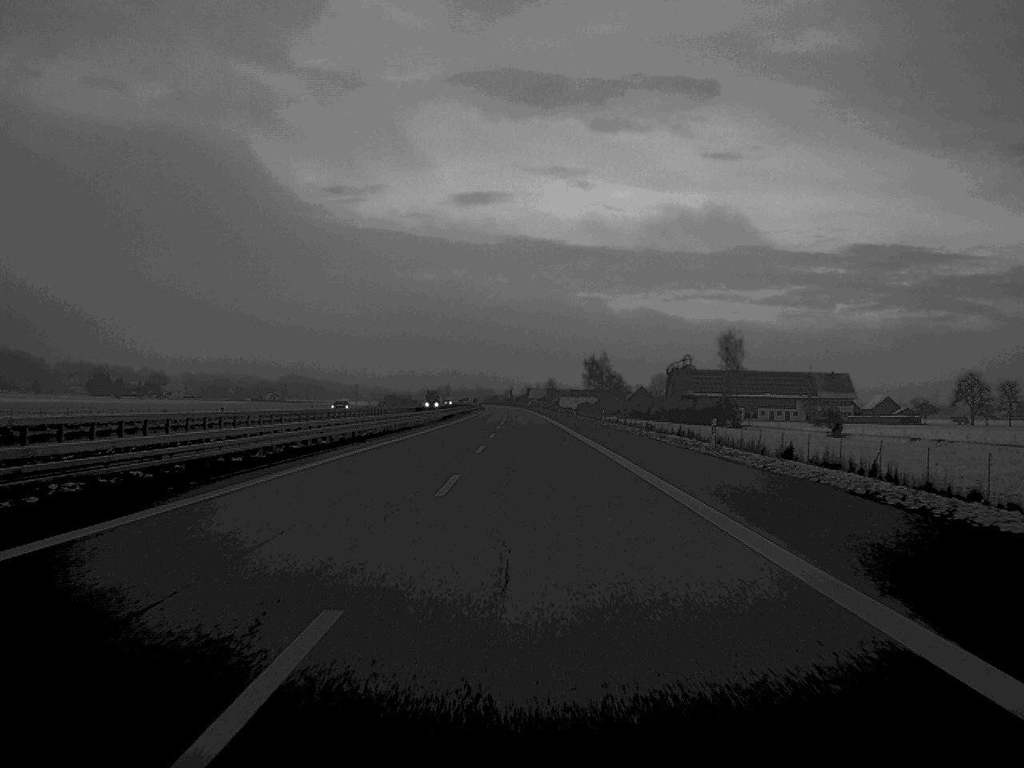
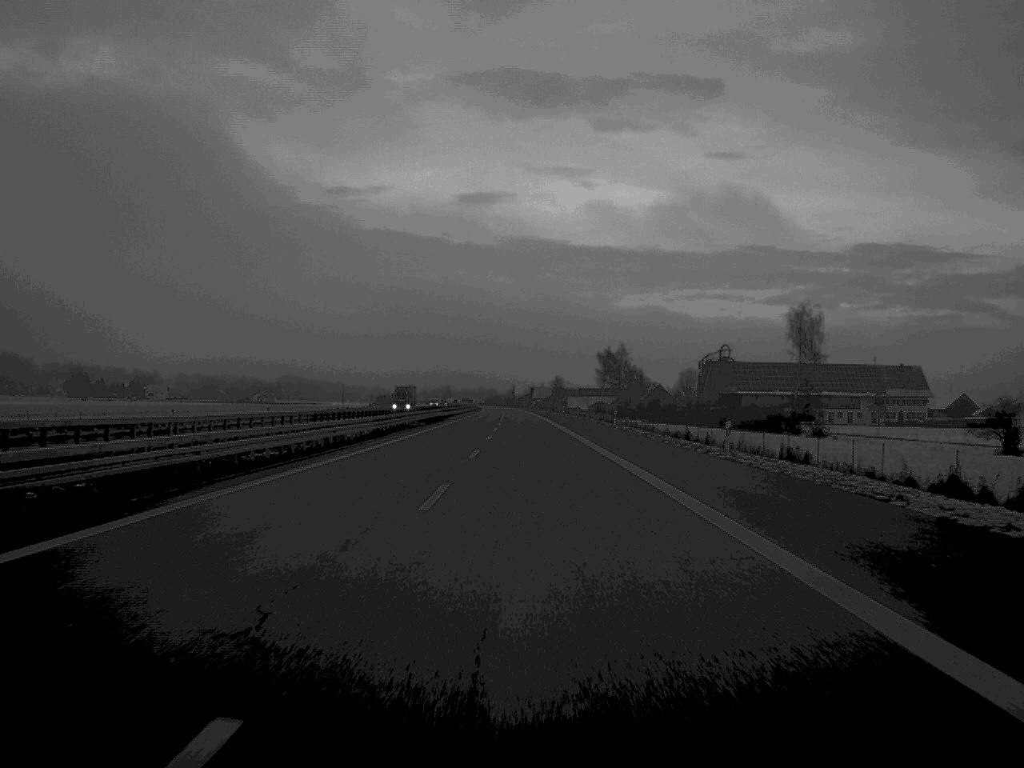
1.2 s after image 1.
(-0.1, +56.6) m; 0°
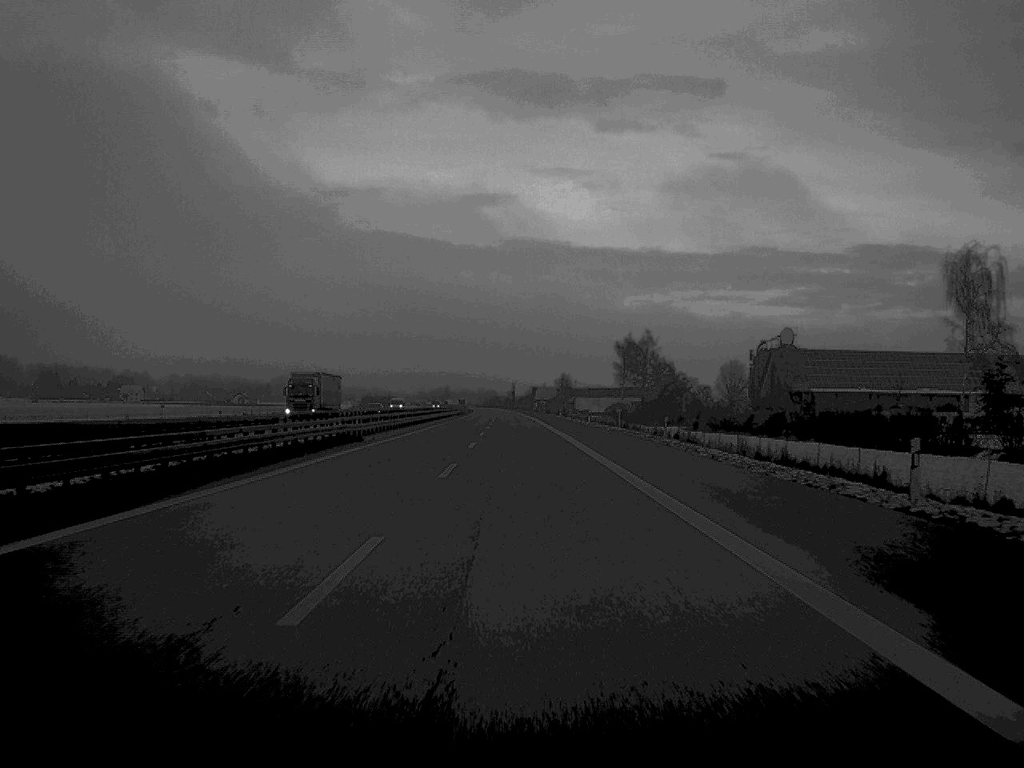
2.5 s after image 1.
(0.0, +63.0) m; 0°
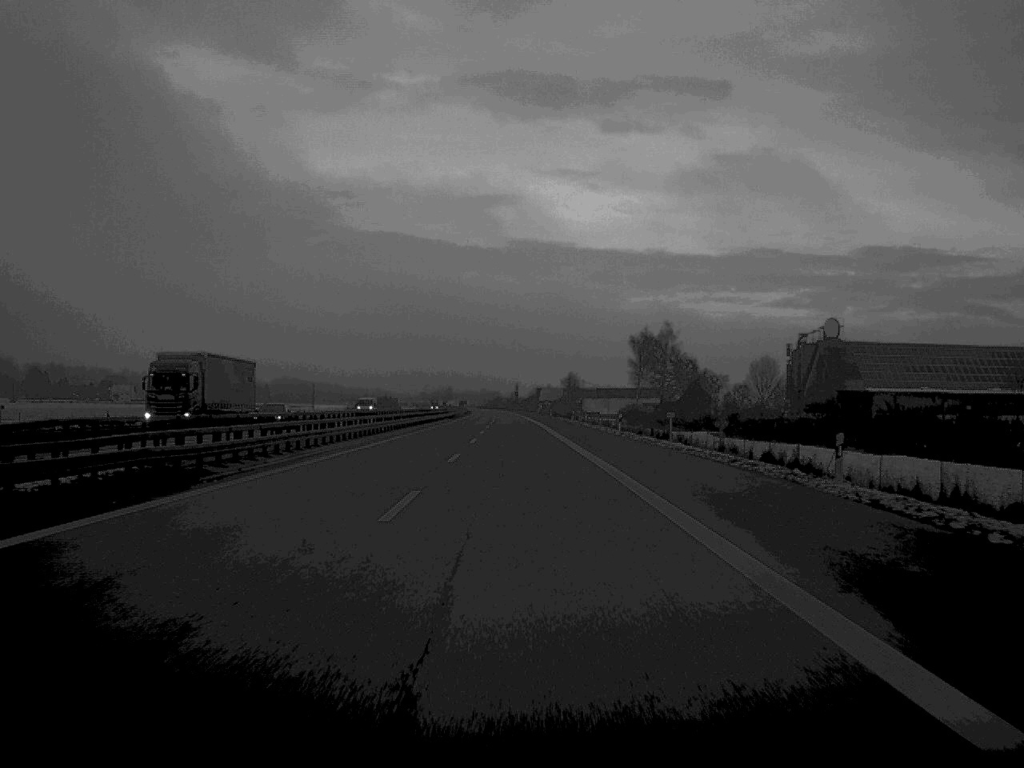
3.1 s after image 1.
(0.0, +28.1) m; 0°
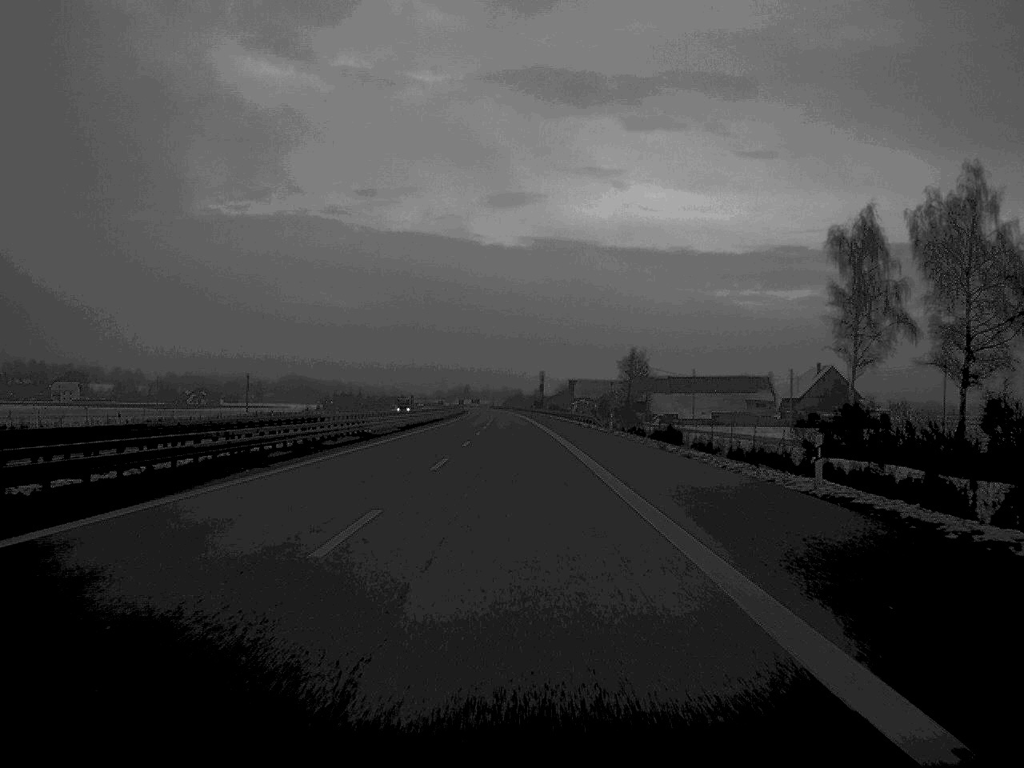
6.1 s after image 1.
(-1.5, +146.7) m; -1°
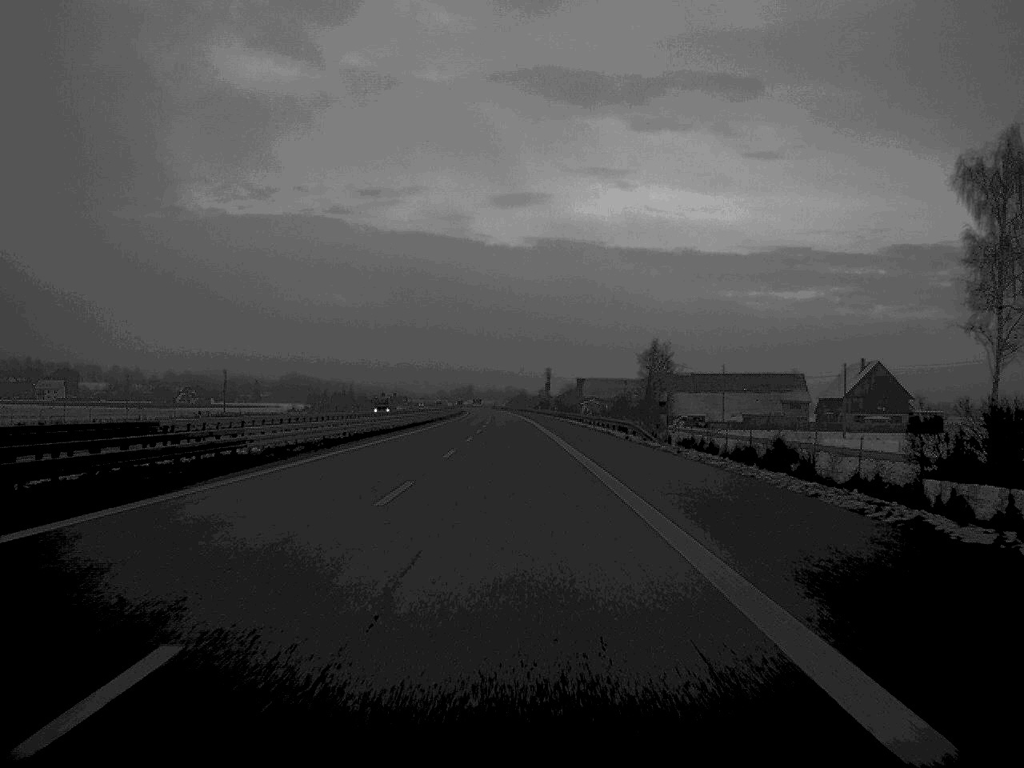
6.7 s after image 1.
(0.0, +29.3) m; 0°
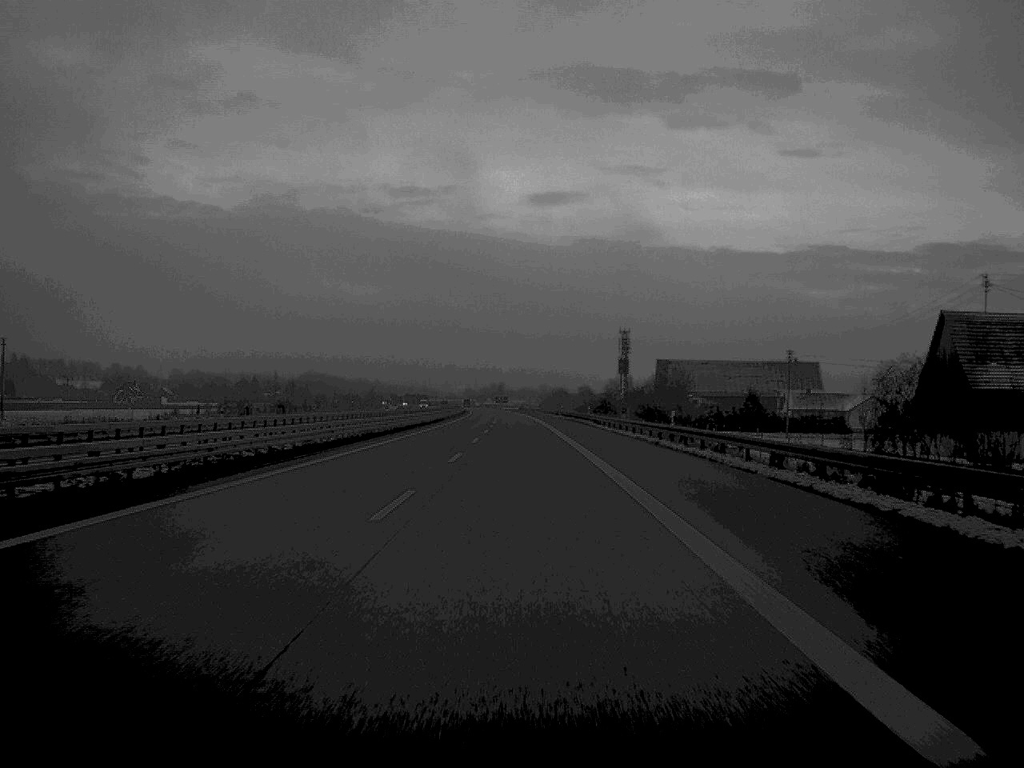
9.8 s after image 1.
(-2.0, +145.7) m; -2°
